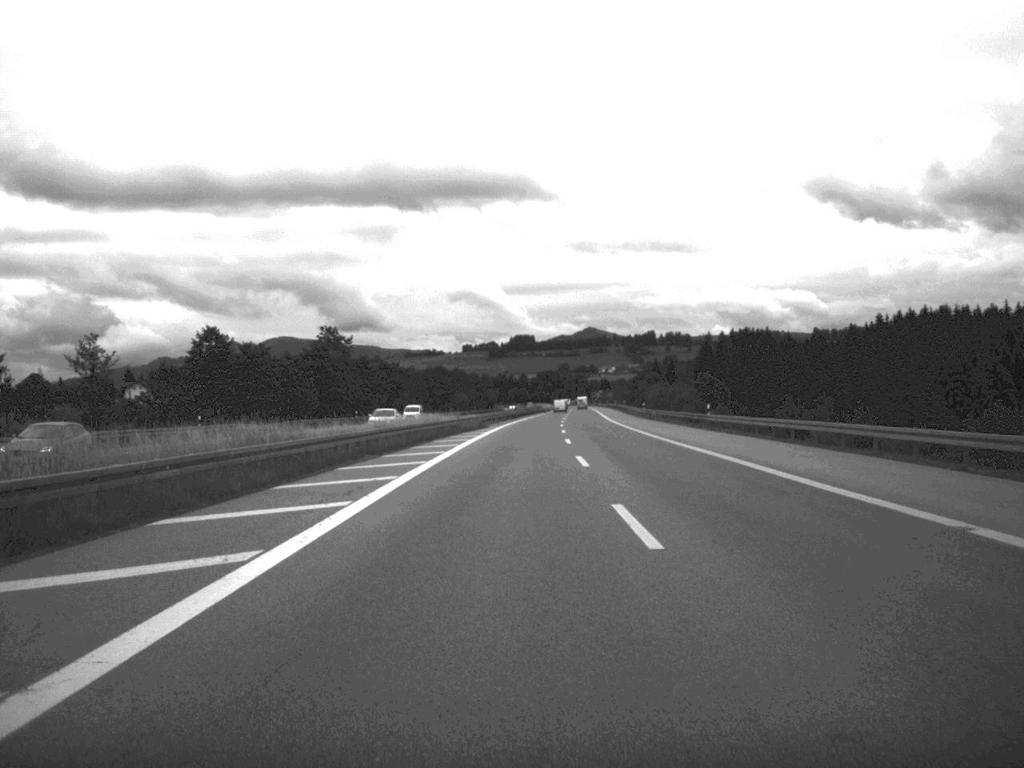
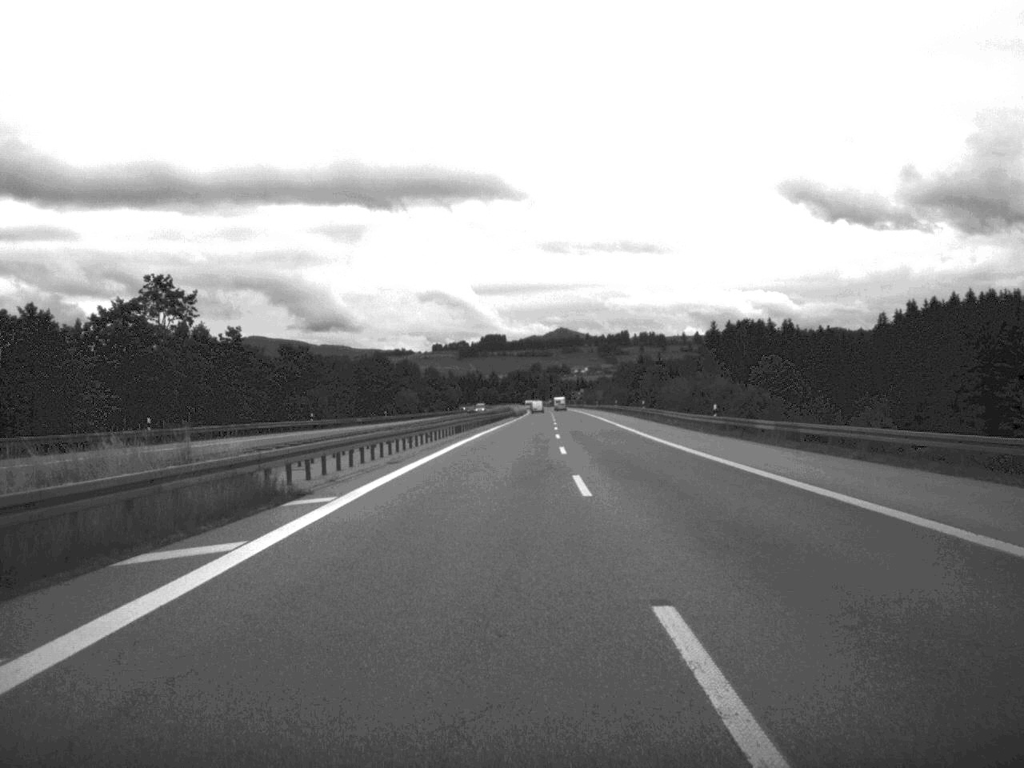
(+0.8, +61.2) m; +1°
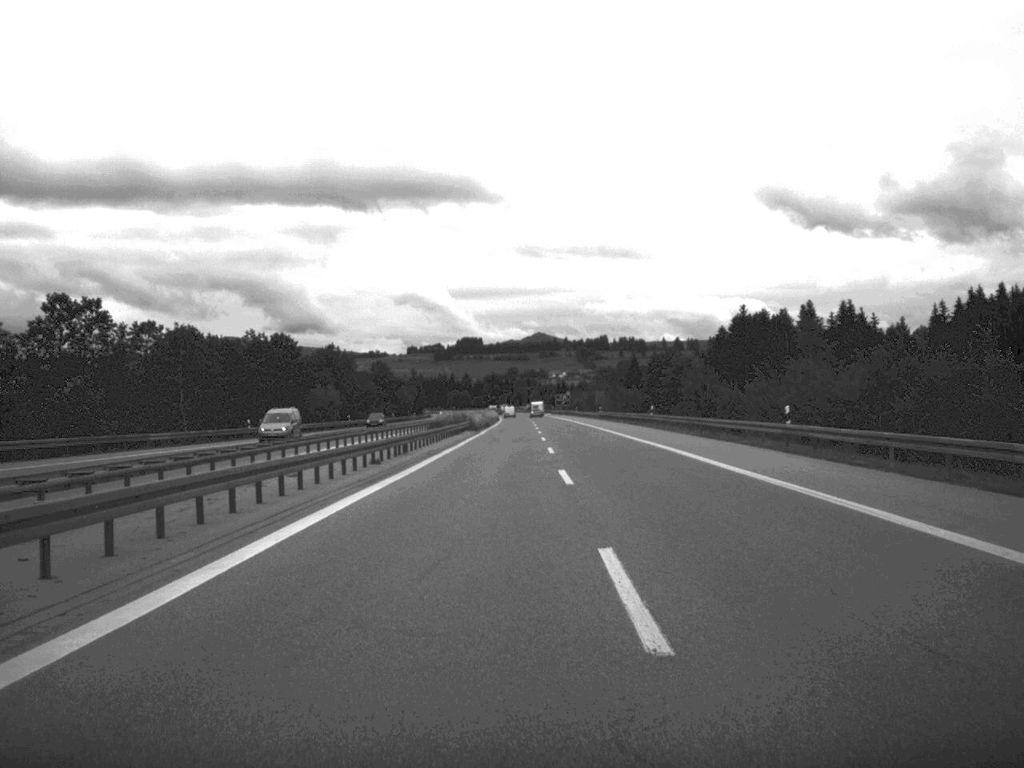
(+0.7, +65.0) m; +1°
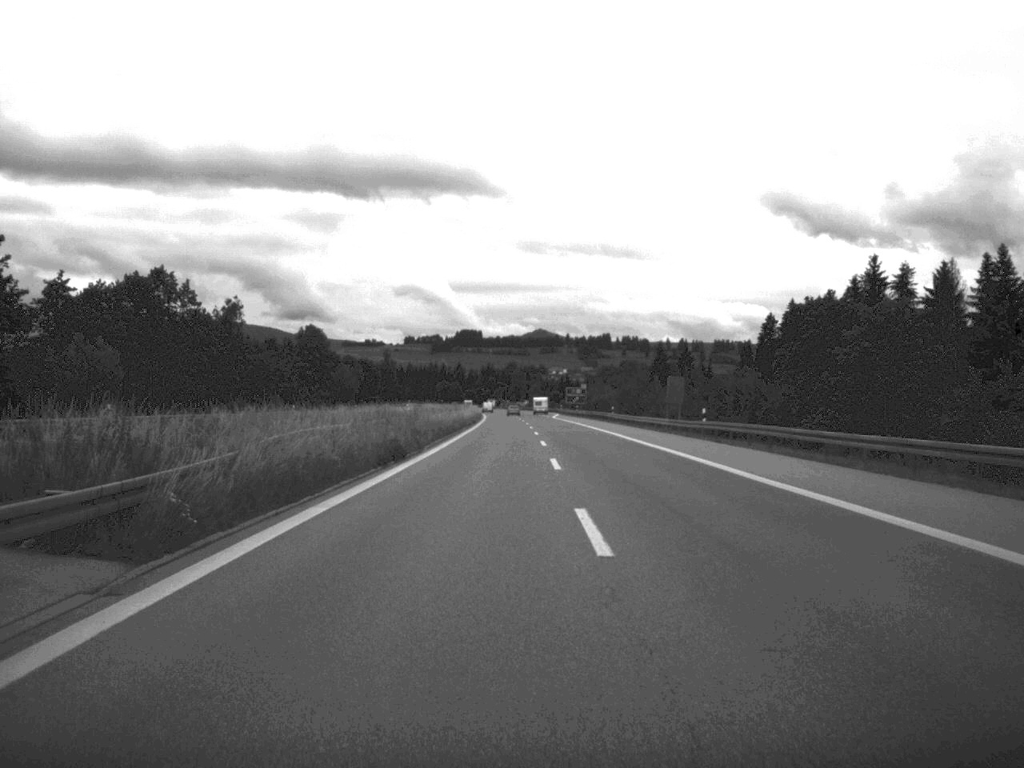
(0.0, +80.9) m; 0°
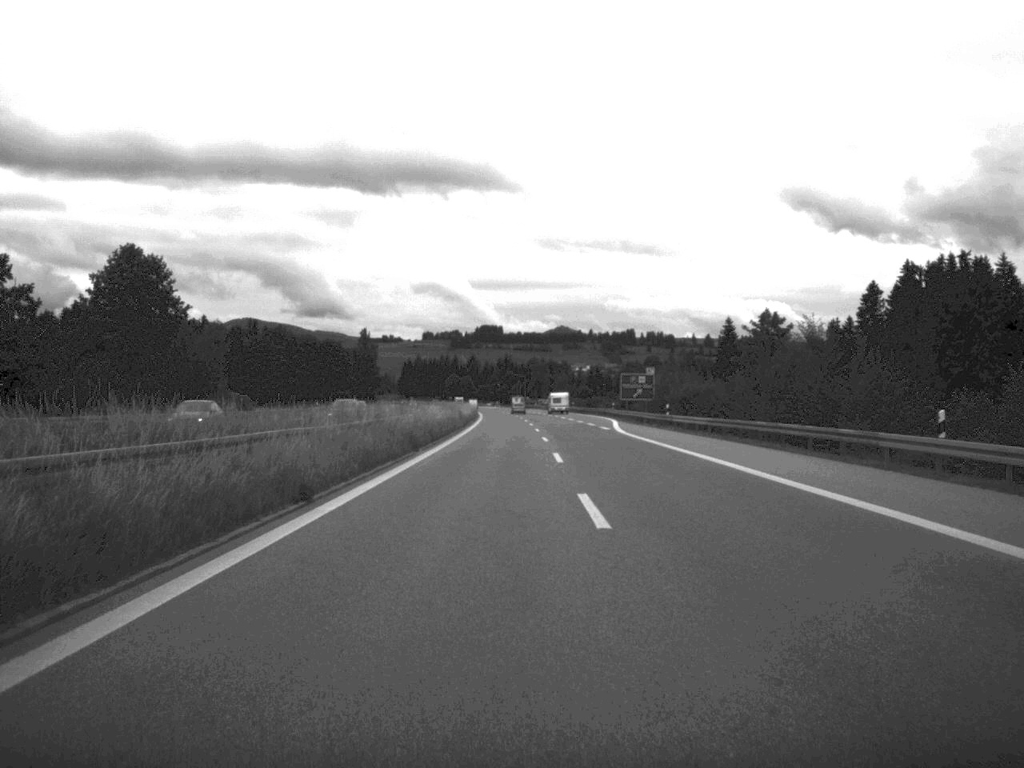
(-0.6, +83.8) m; -1°
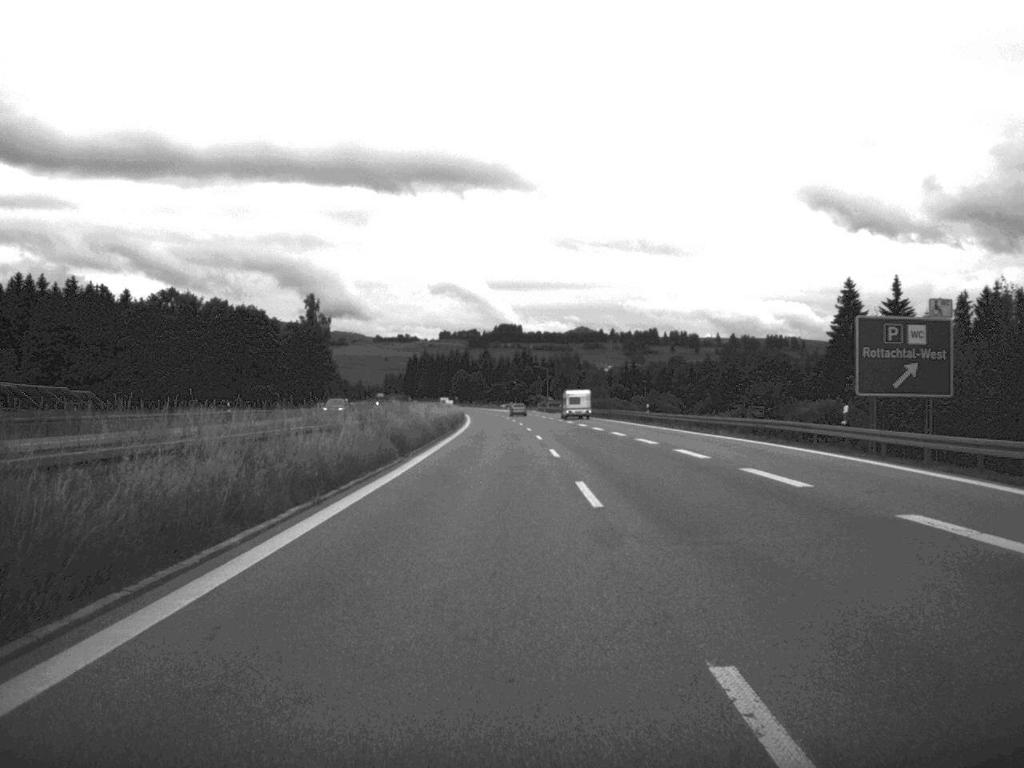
(-0.7, +82.7) m; -1°
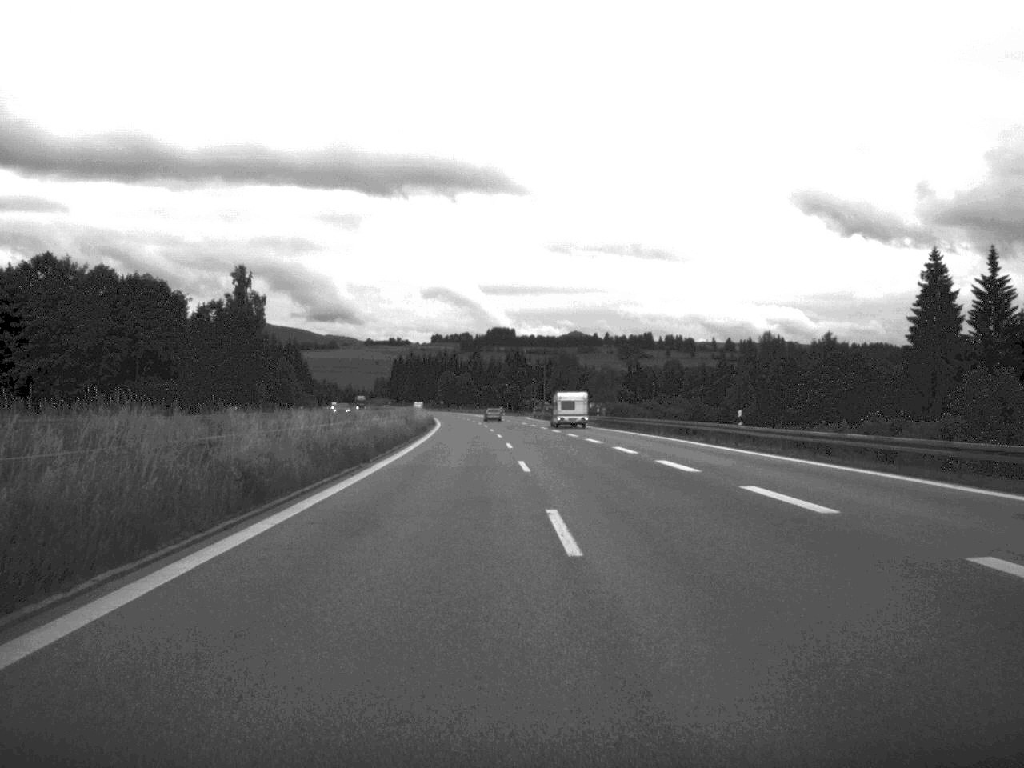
(+0.1, +39.8) m; 0°
